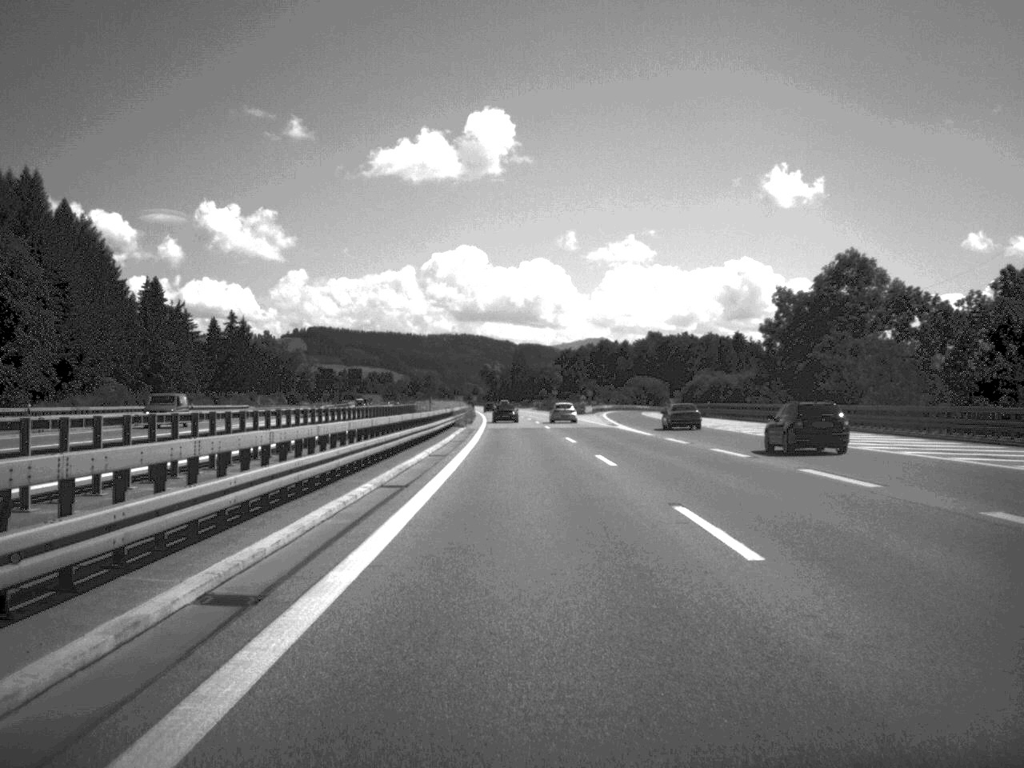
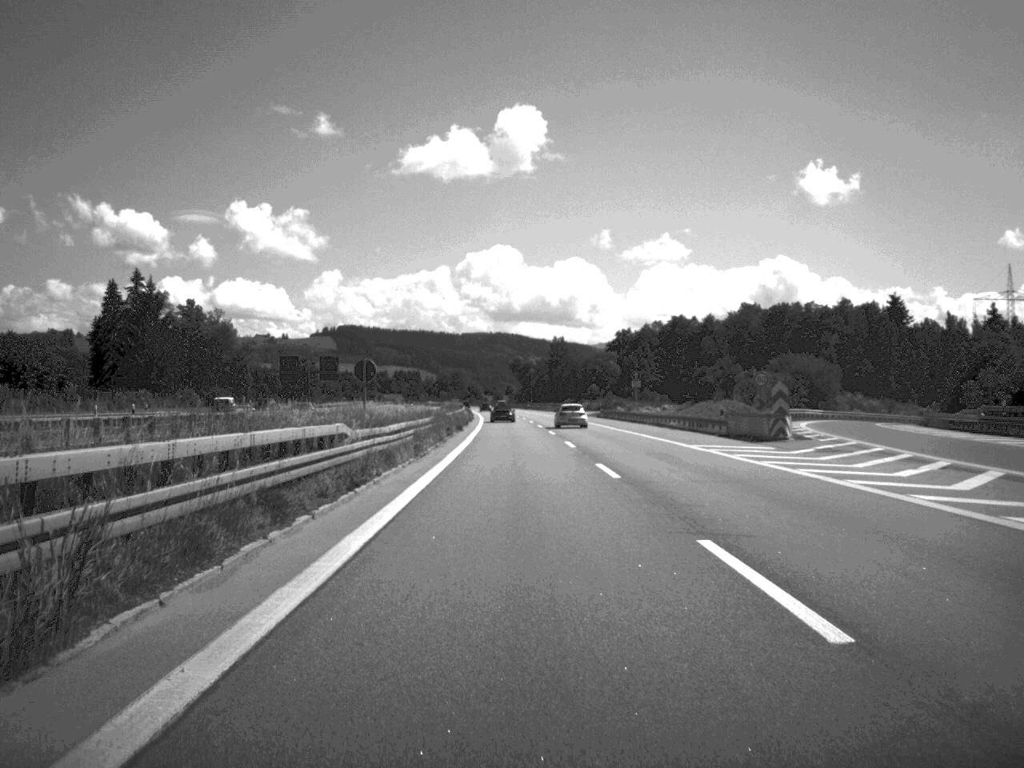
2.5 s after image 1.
(-1.5, +99.5) m; -2°
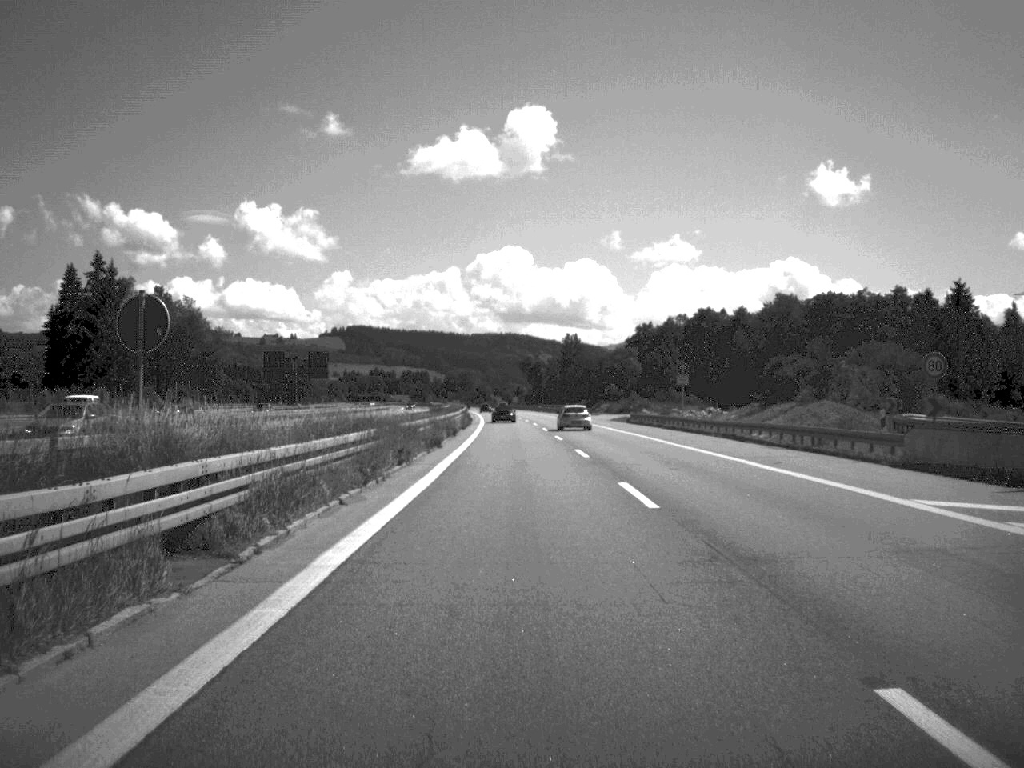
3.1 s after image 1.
(-0.1, +24.6) m; -1°
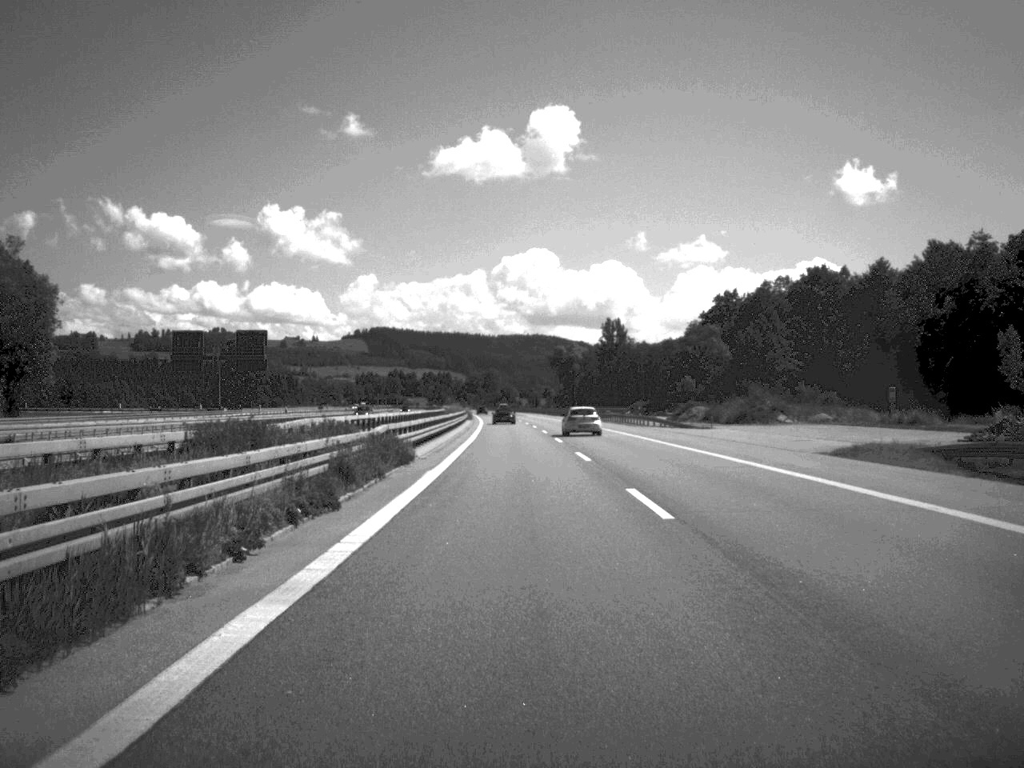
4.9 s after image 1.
(-0.9, +72.5) m; -1°
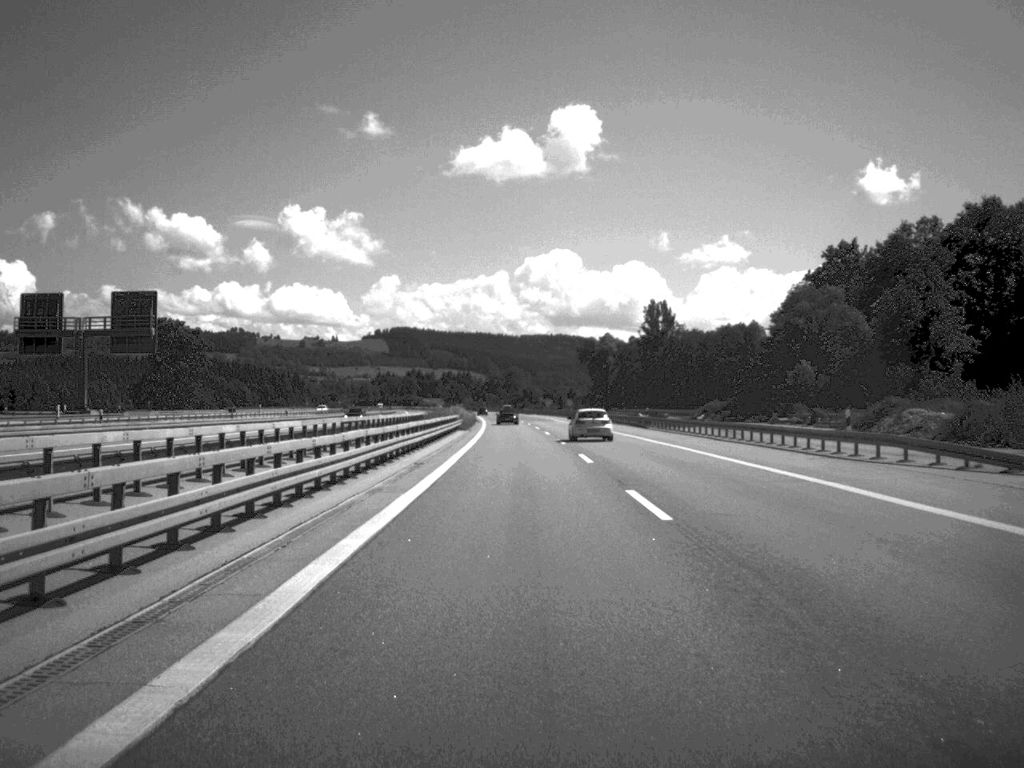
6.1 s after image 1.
(-0.5, +53.2) m; -1°
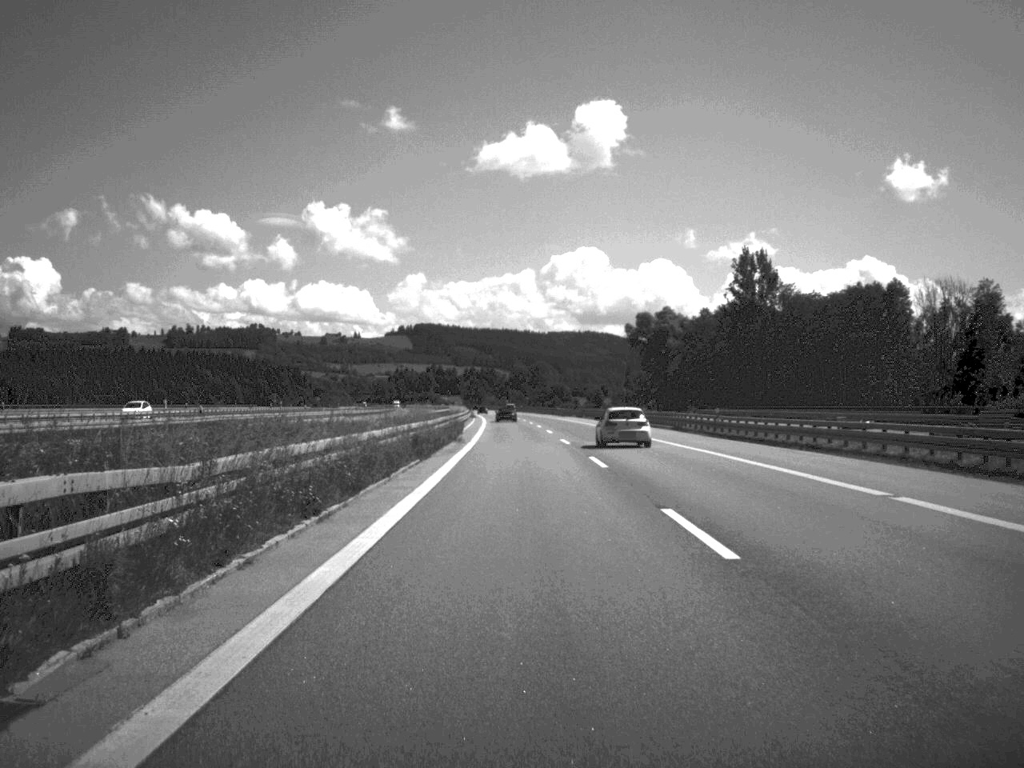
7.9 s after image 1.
(-1.0, +76.0) m; -1°
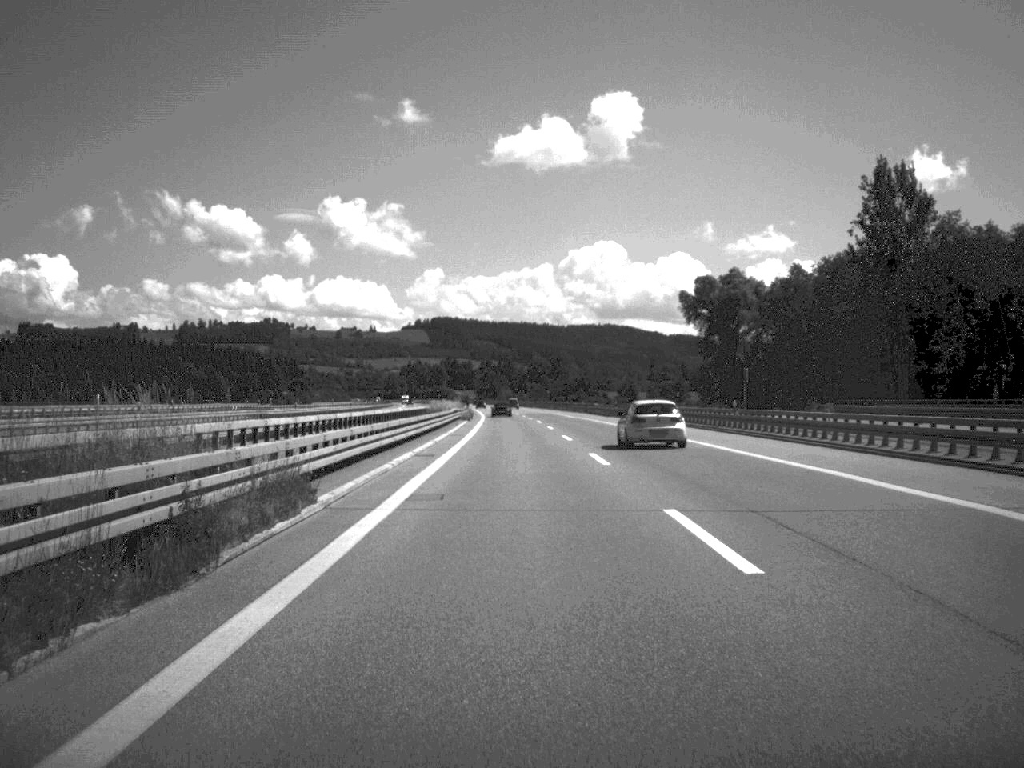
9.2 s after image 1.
(-0.4, +56.6) m; -1°
